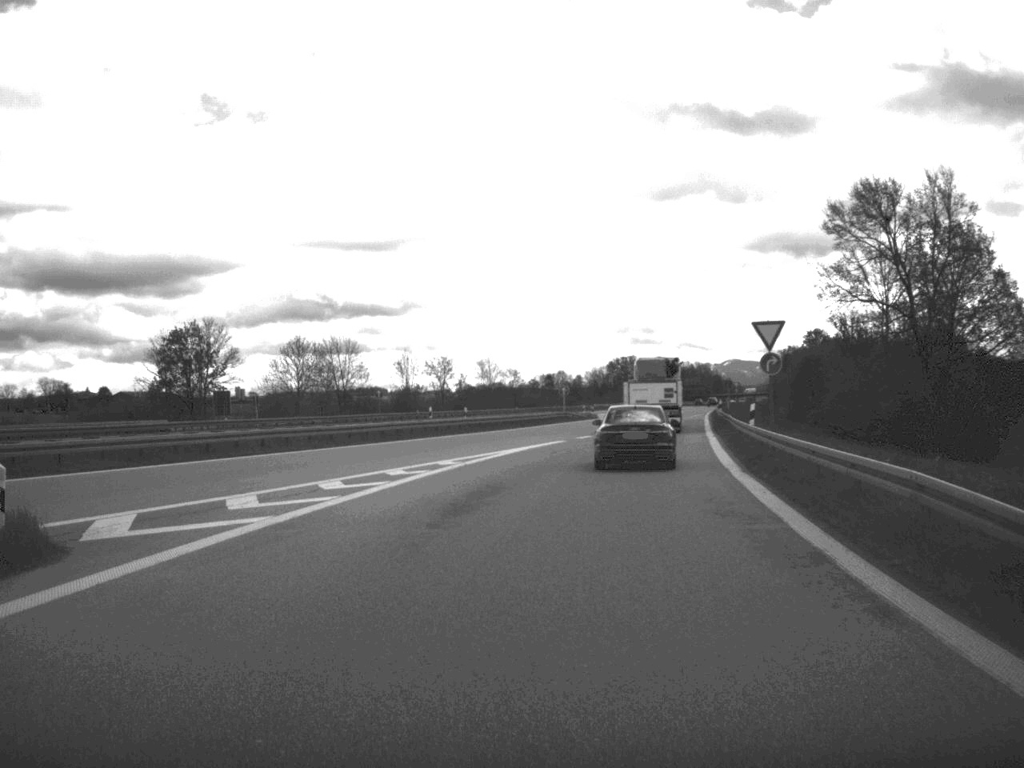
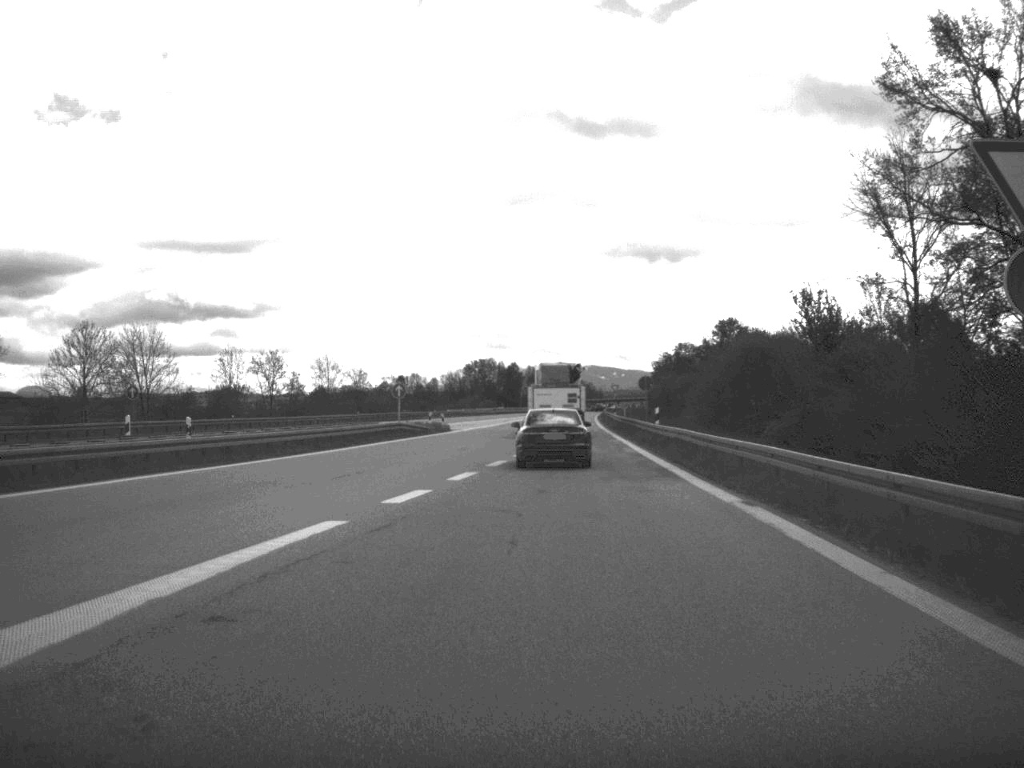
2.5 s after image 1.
(+1.8, +31.3) m; +6°
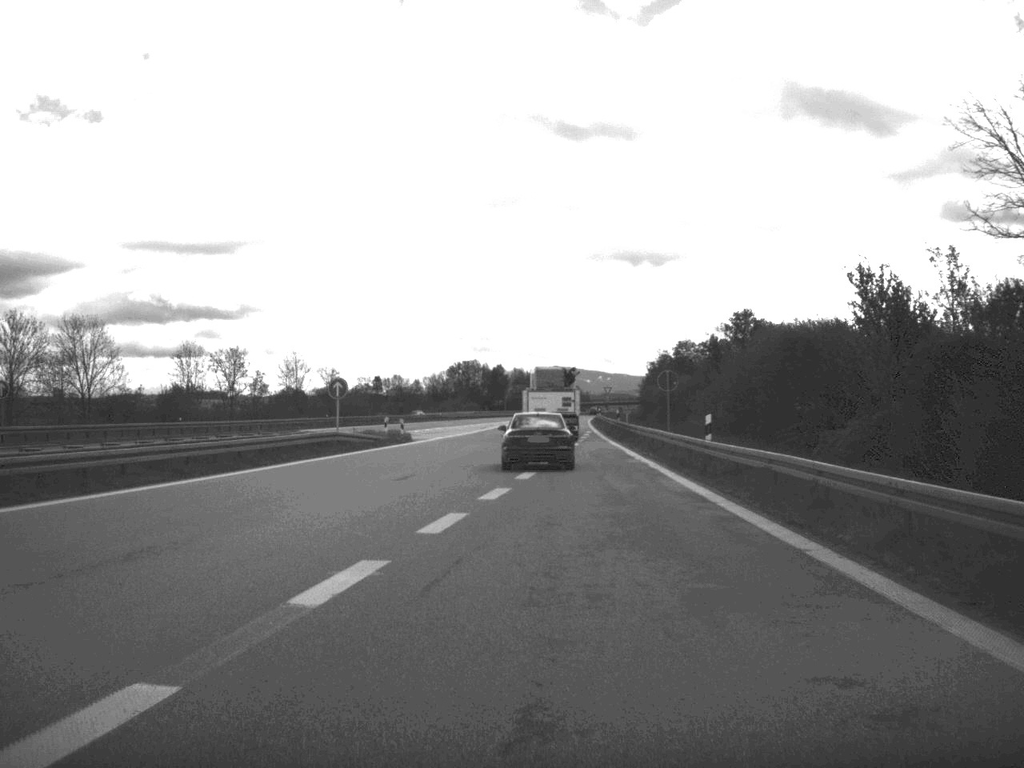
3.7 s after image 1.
(+0.1, +15.9) m; +1°
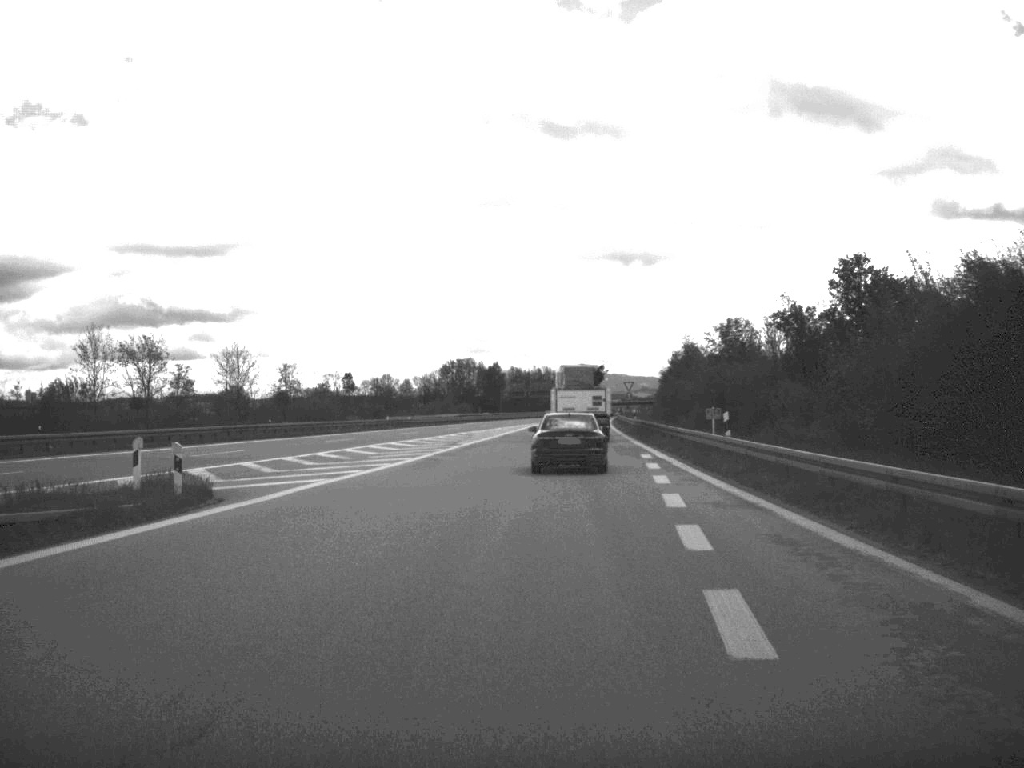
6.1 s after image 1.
(-0.1, +37.5) m; 0°
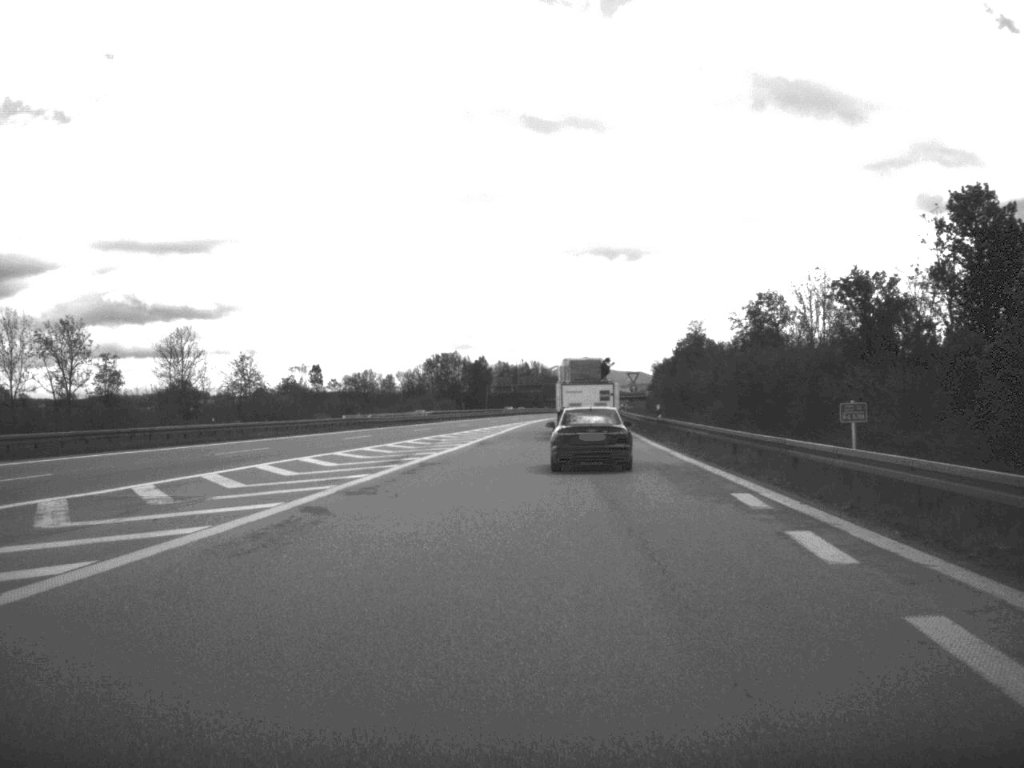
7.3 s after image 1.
(+0.1, +19.7) m; 0°
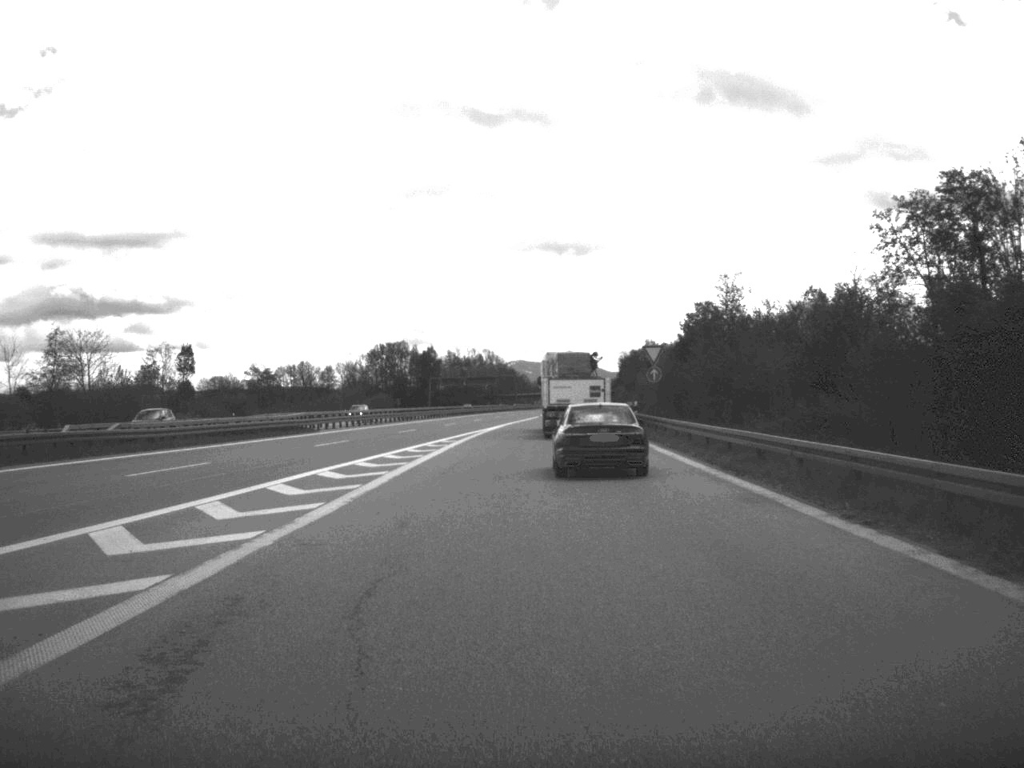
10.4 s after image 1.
(+0.8, +49.0) m; +2°
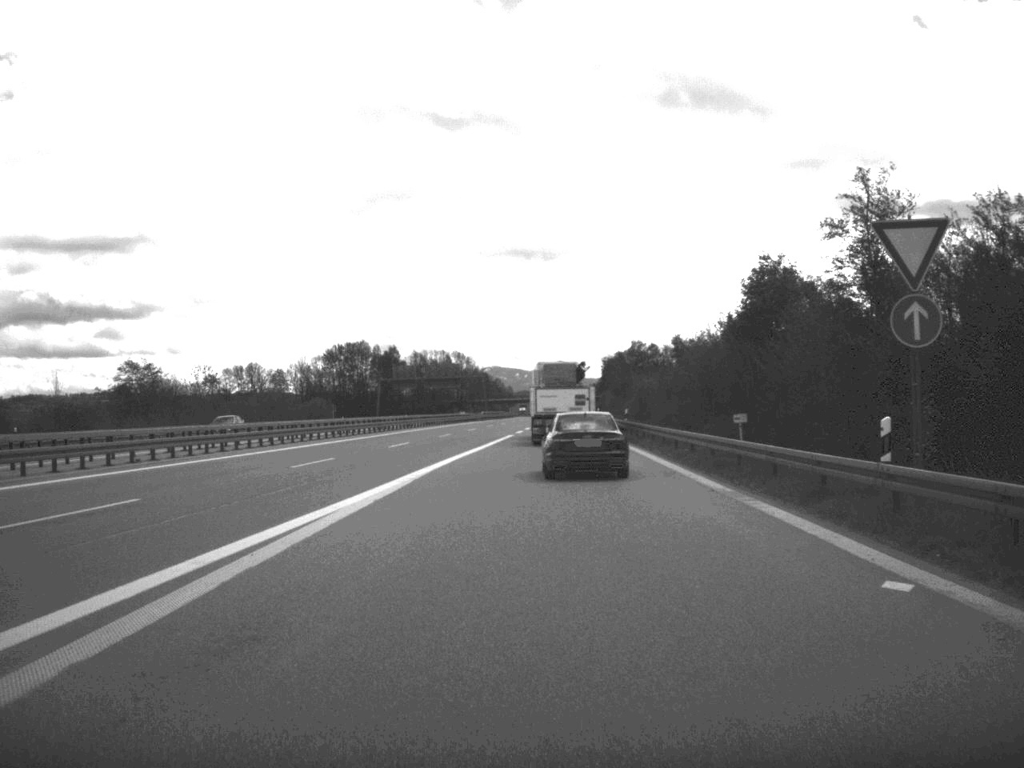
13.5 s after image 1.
(+0.4, +46.0) m; +1°
